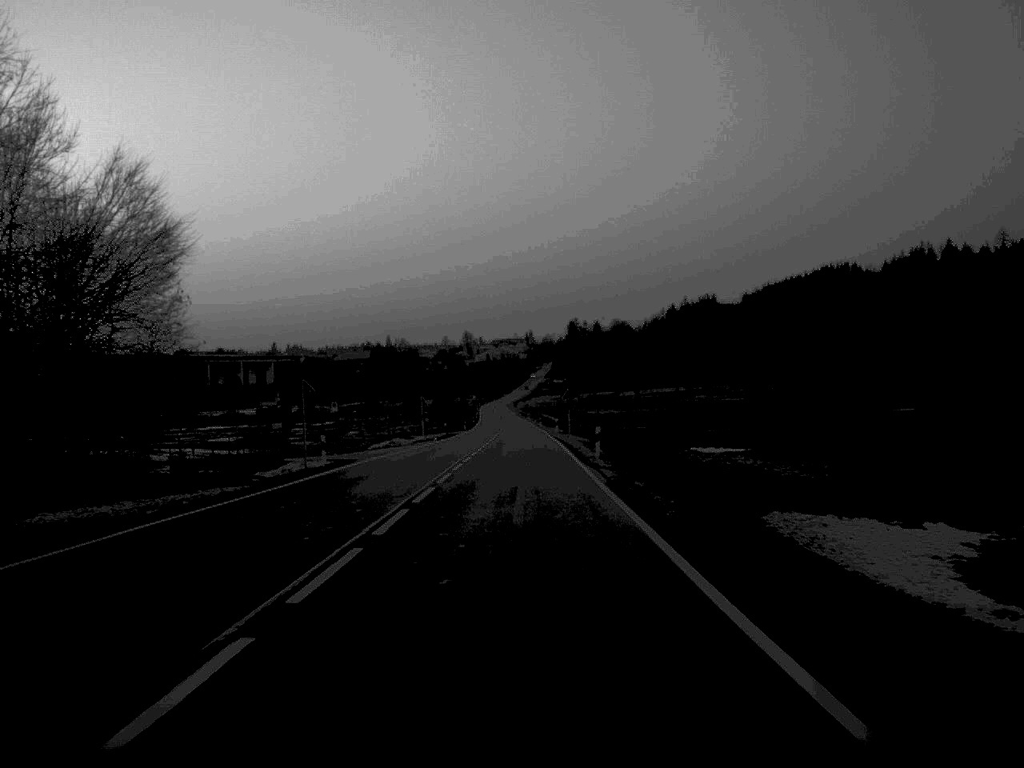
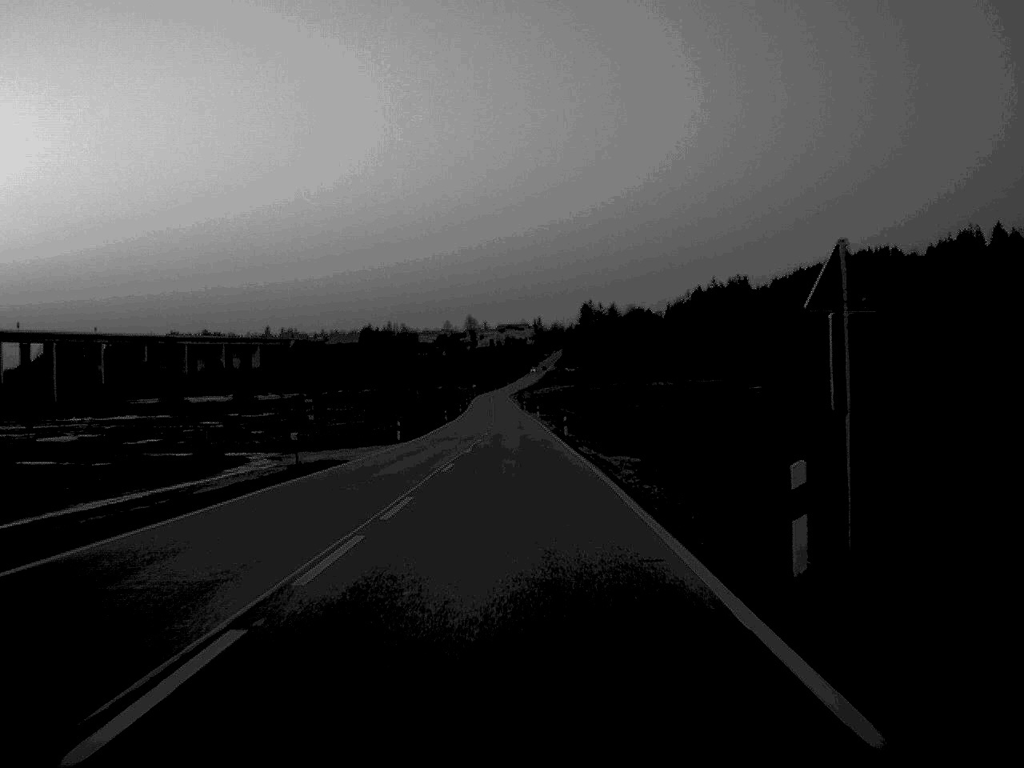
(-0.1, +79.6) m; 0°
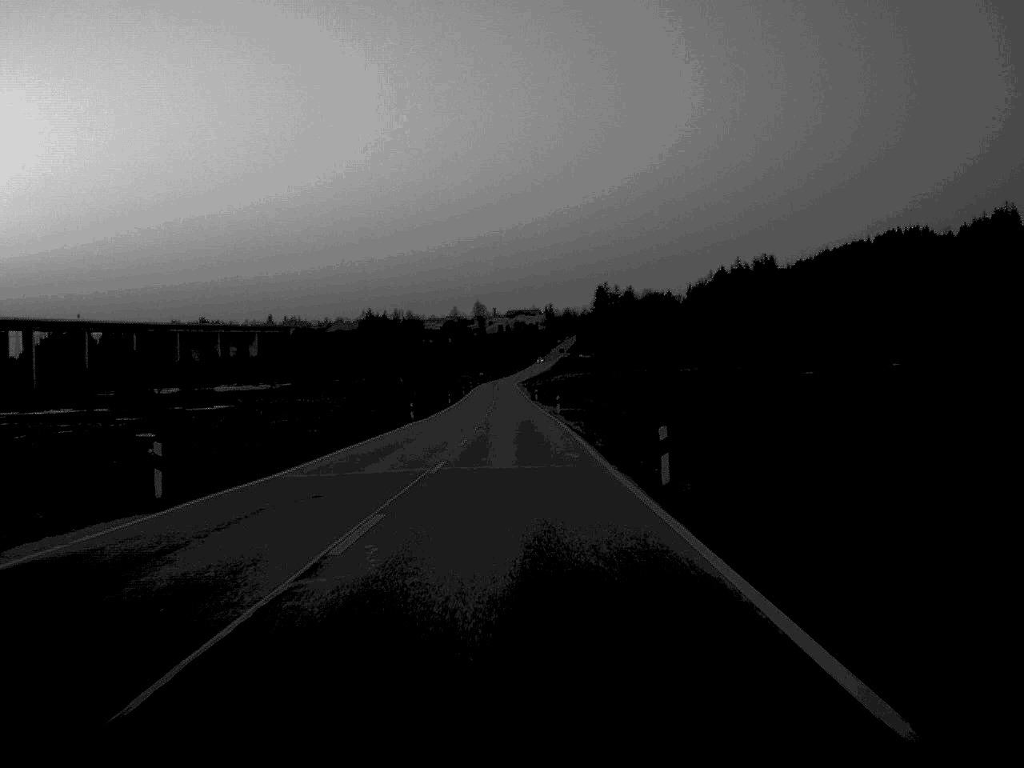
(-0.1, +44.0) m; 0°
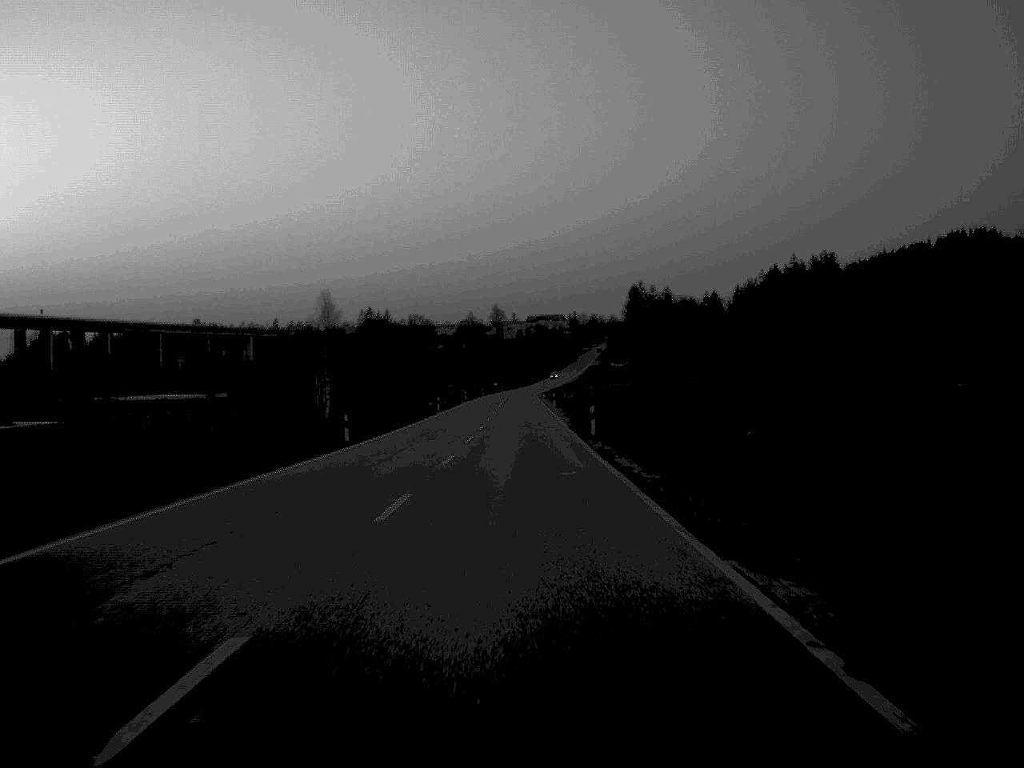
(-0.6, +80.7) m; -1°
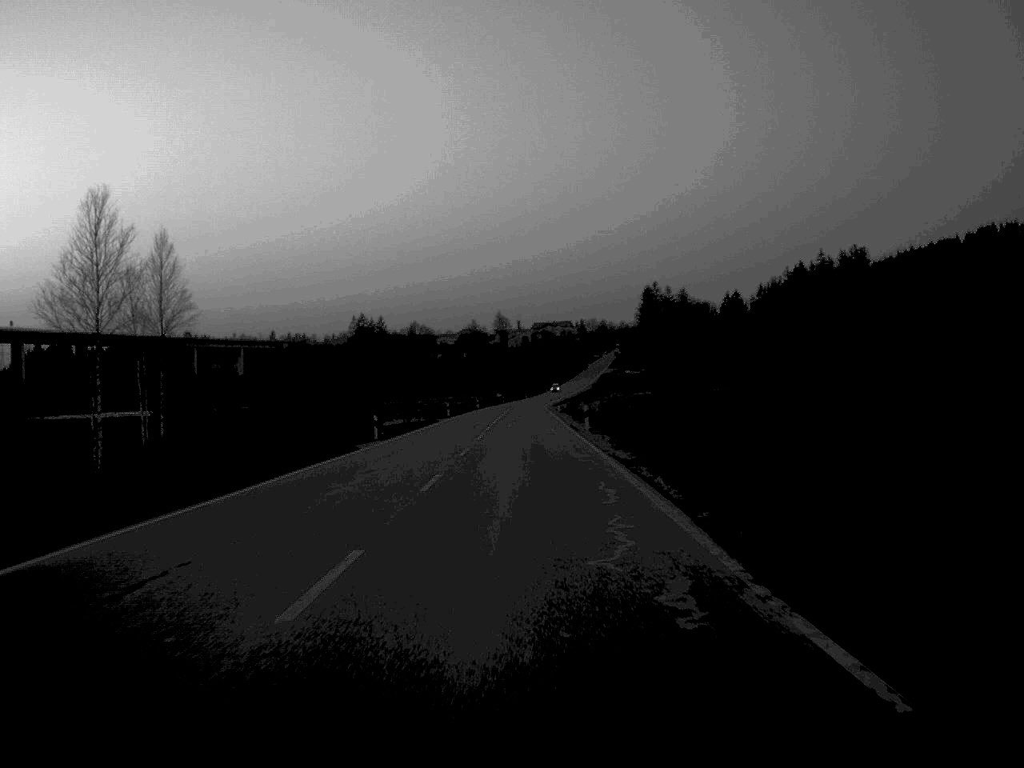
(-0.1, +42.2) m; 0°
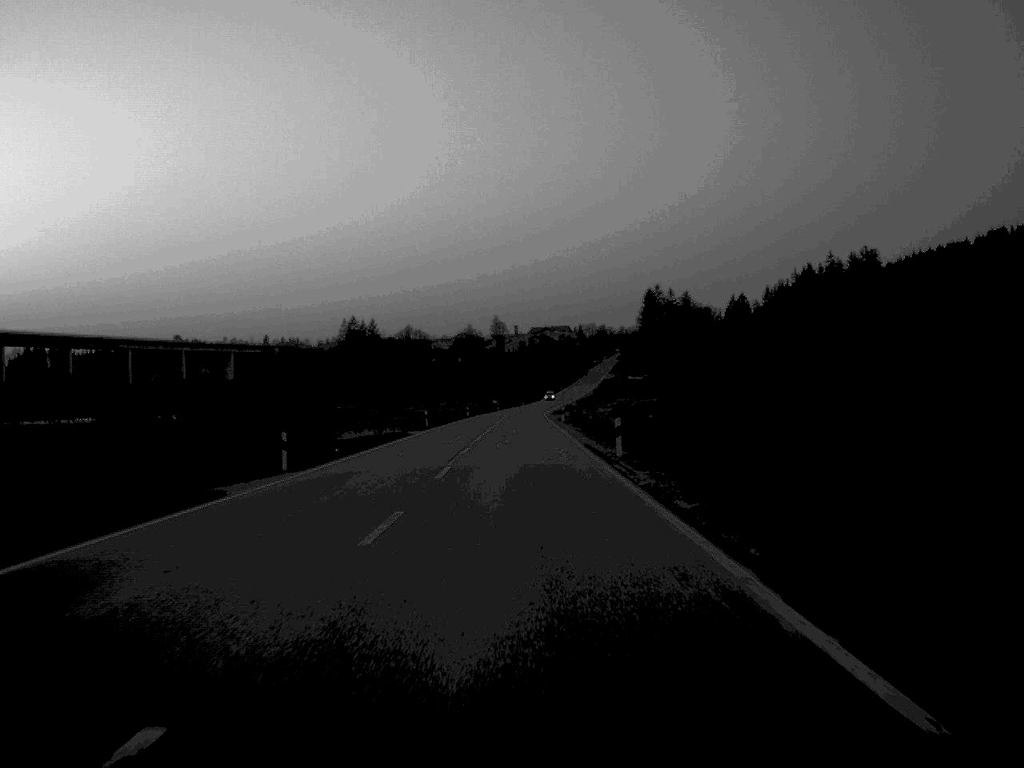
(0.0, +19.0) m; 0°
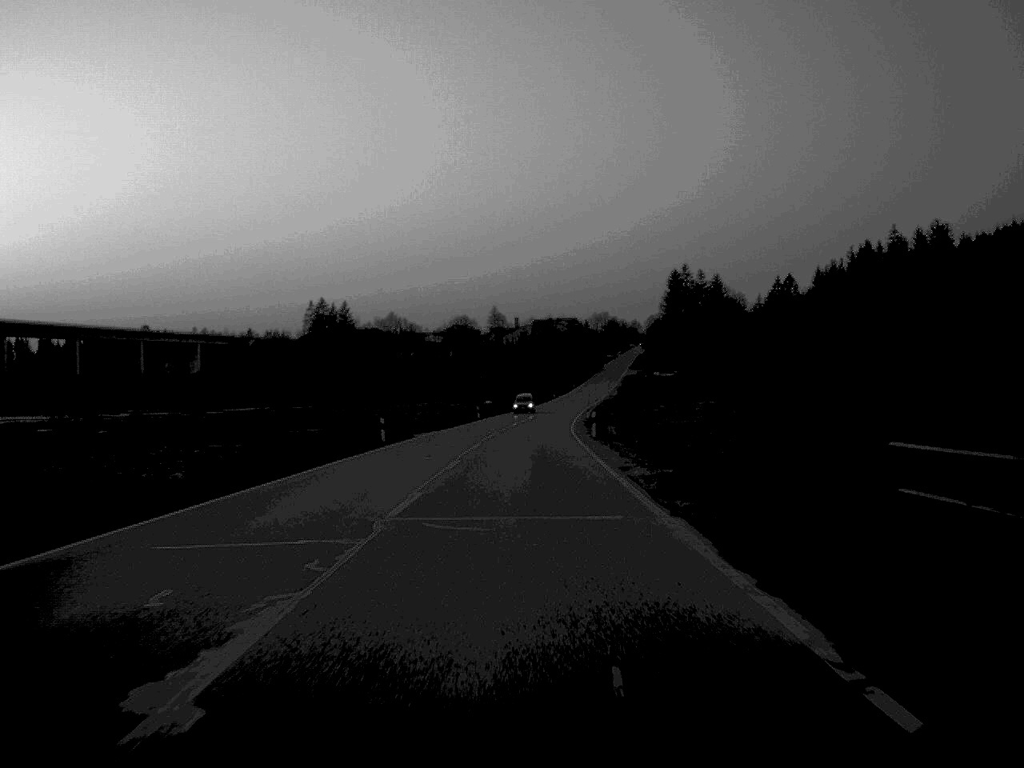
(-0.1, +79.6) m; 0°
